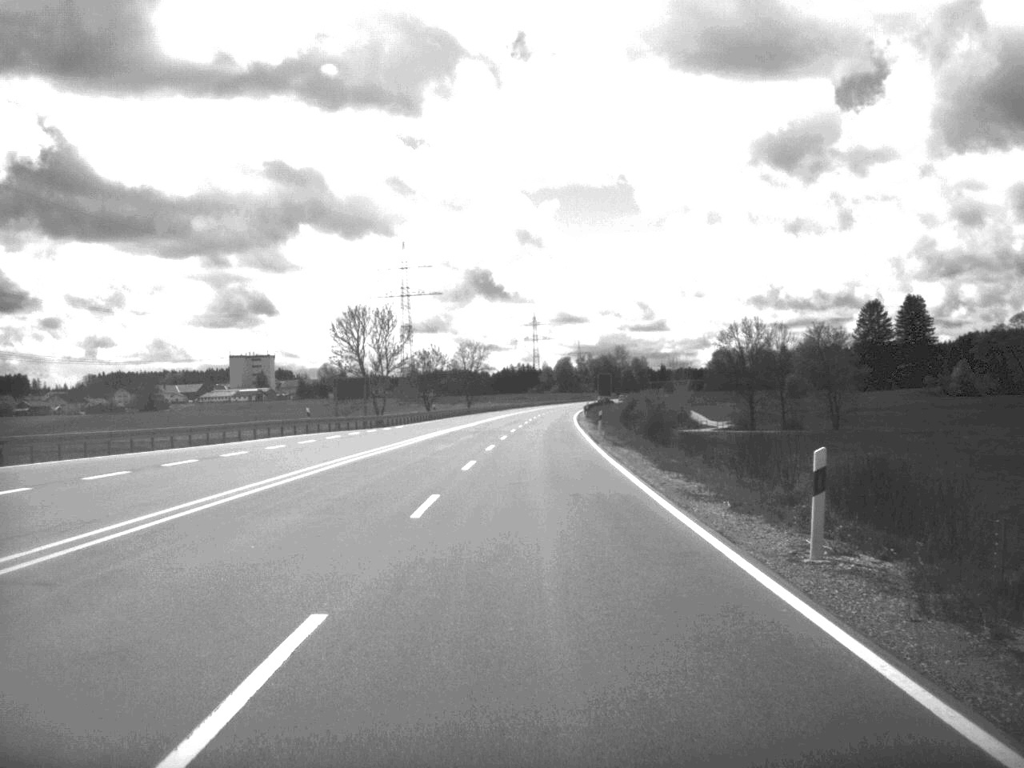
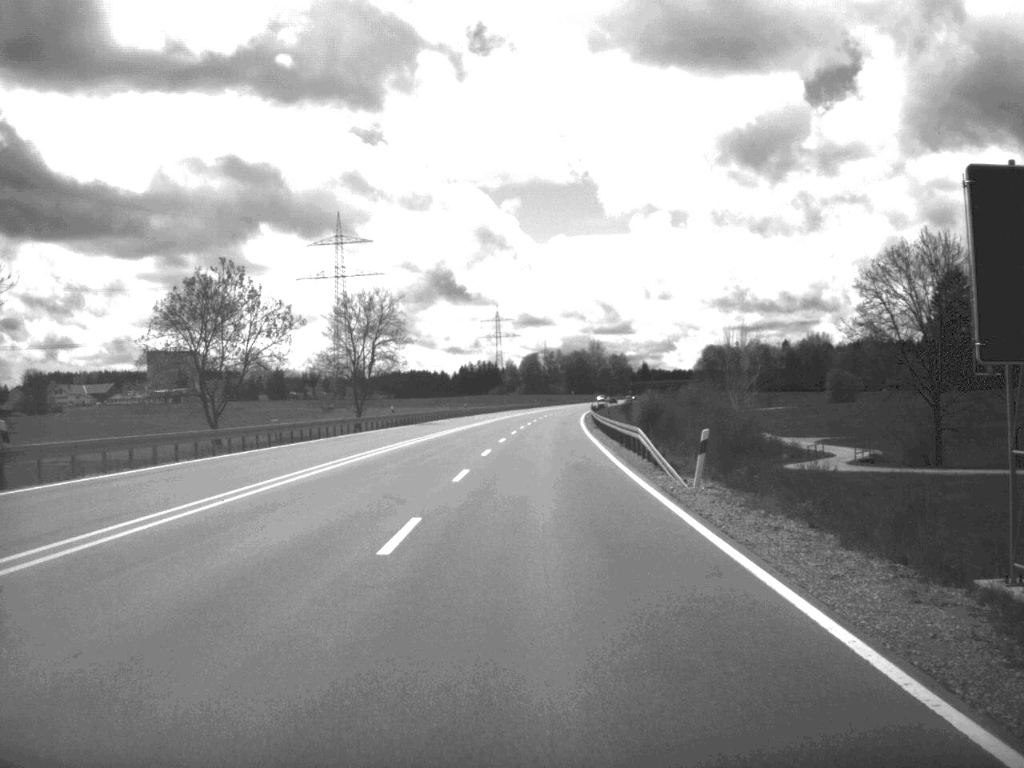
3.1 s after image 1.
(+1.2, +87.4) m; +1°
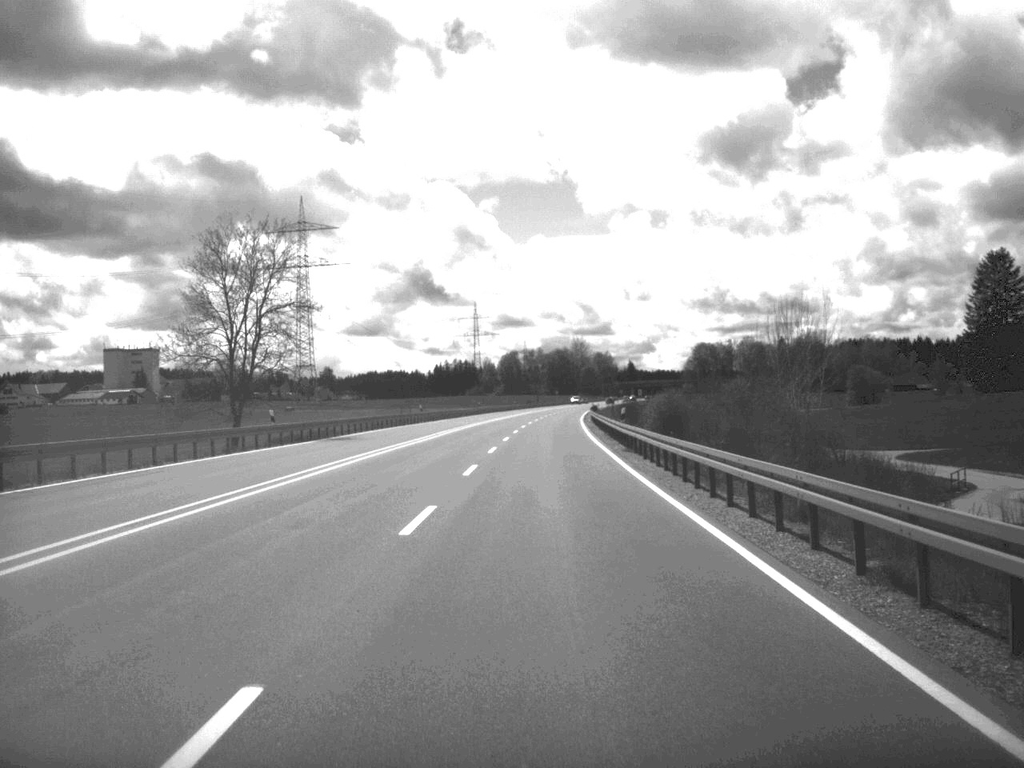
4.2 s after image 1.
(+0.2, +33.9) m; +1°
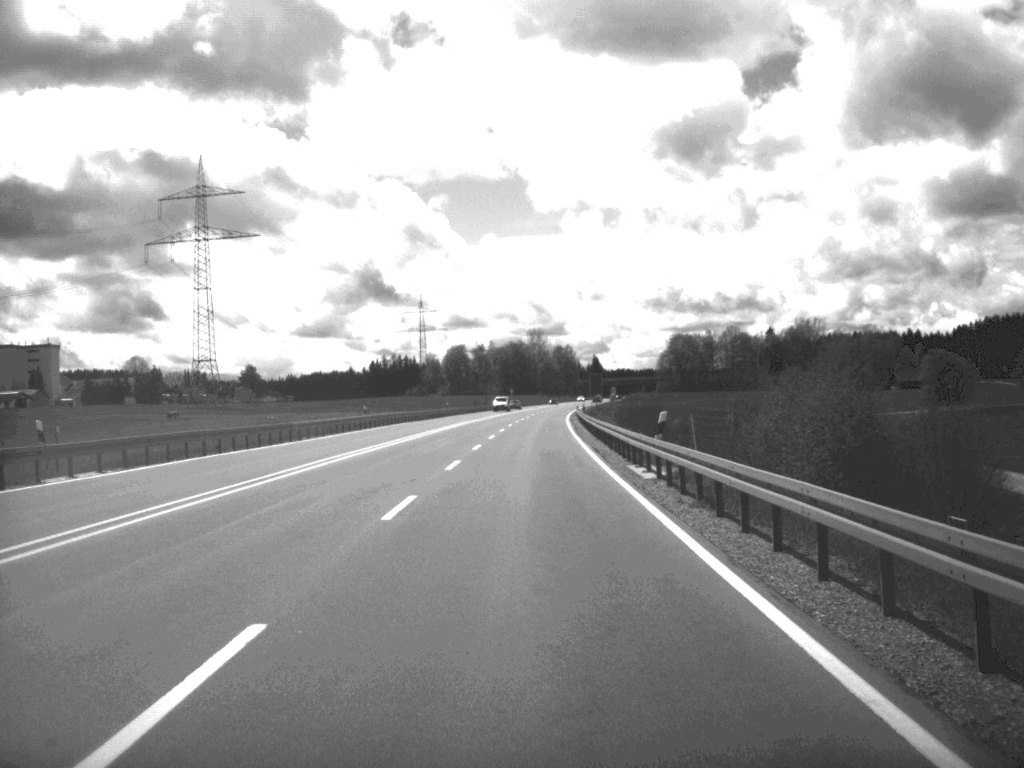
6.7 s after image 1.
(+1.3, +69.6) m; +2°
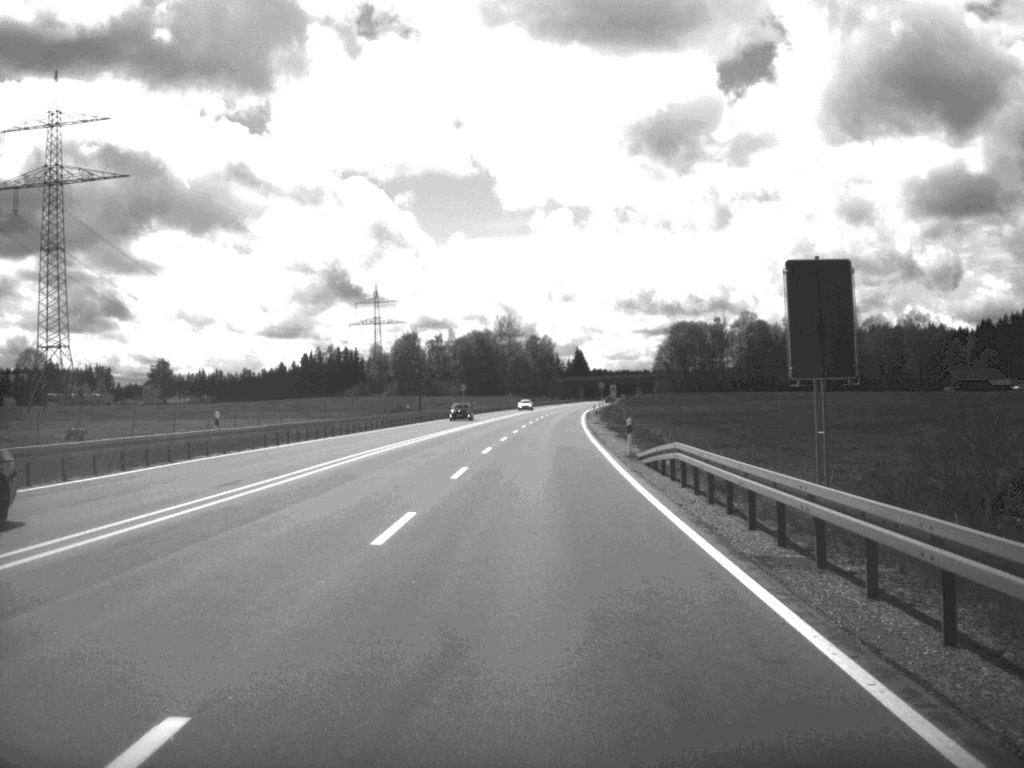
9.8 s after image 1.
(+0.8, +85.9) m; +1°
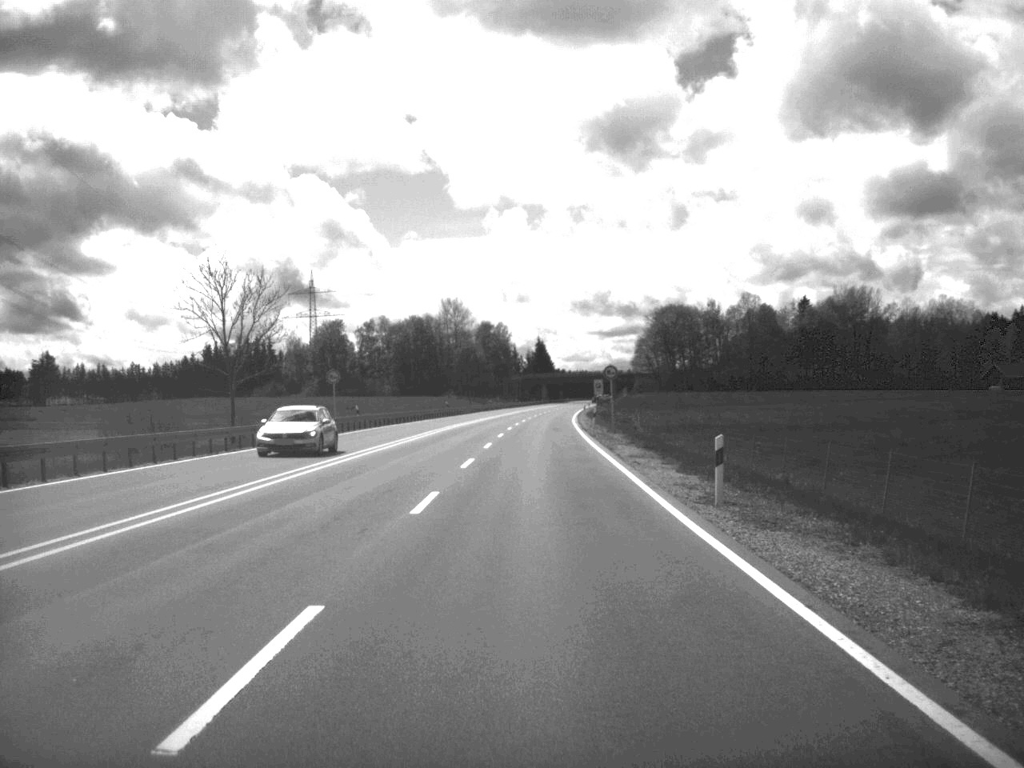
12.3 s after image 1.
(+1.1, +68.1) m; +2°
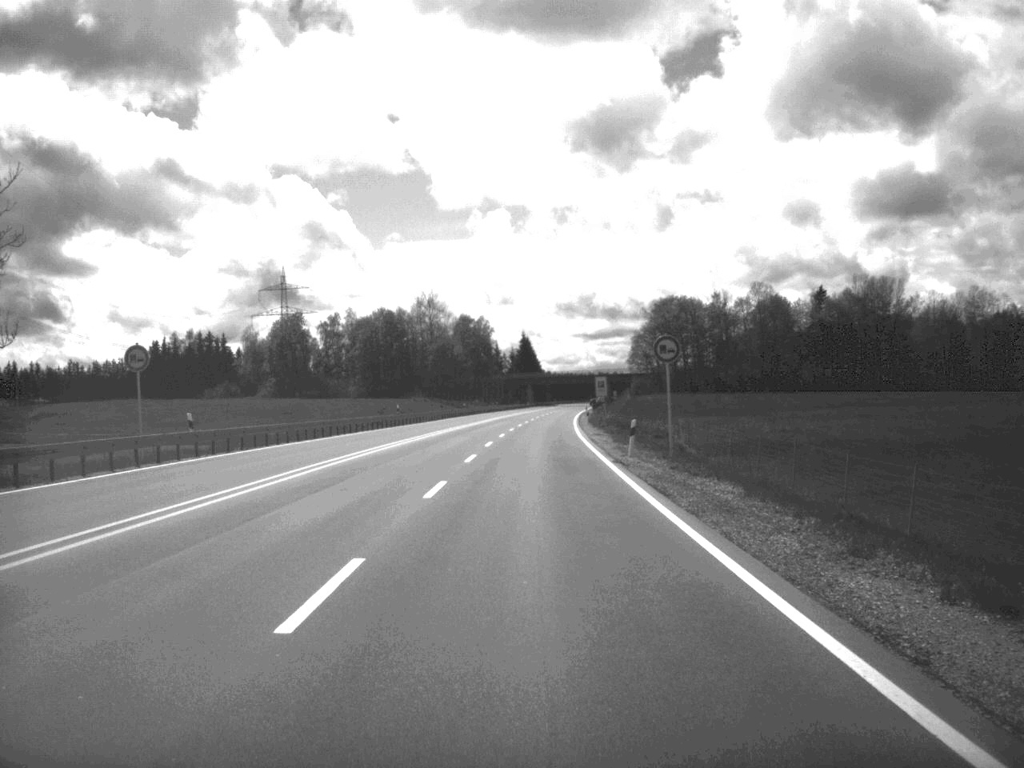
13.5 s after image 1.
(+0.2, +32.6) m; +1°
